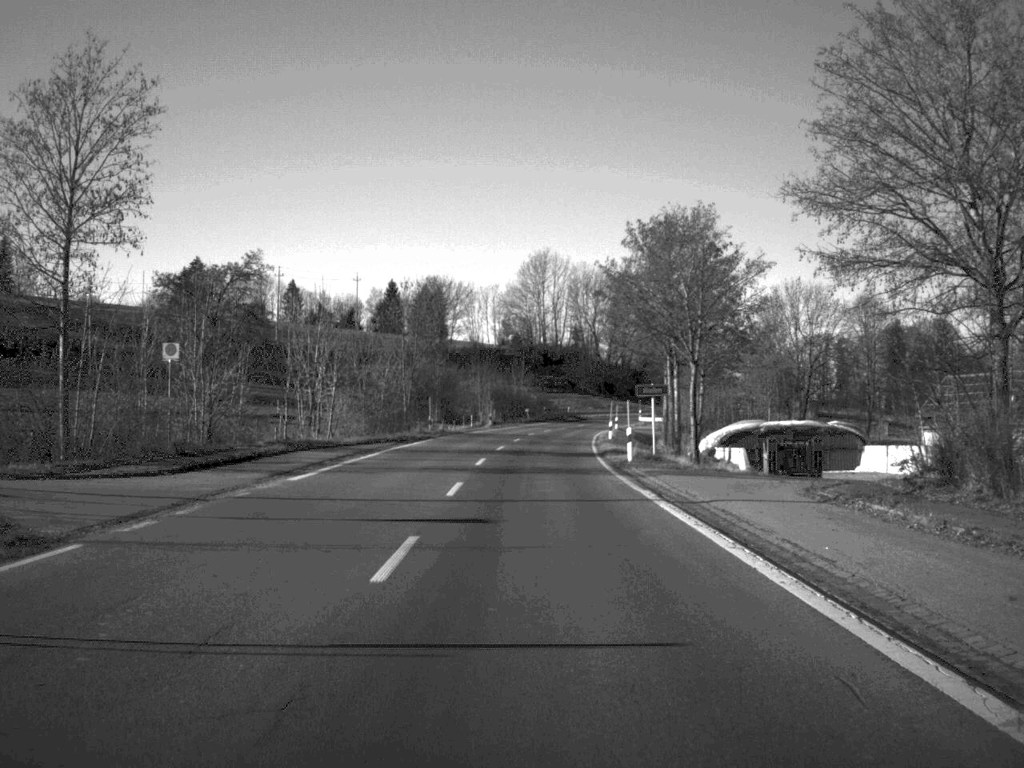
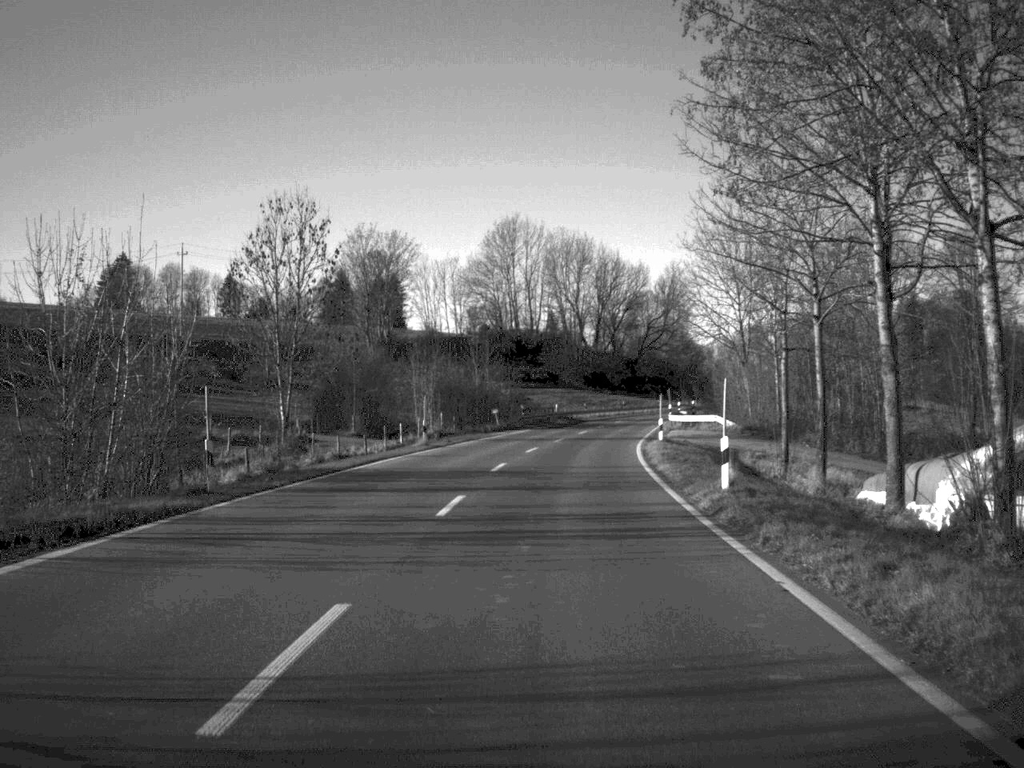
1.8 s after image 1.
(+0.3, +41.4) m; +1°
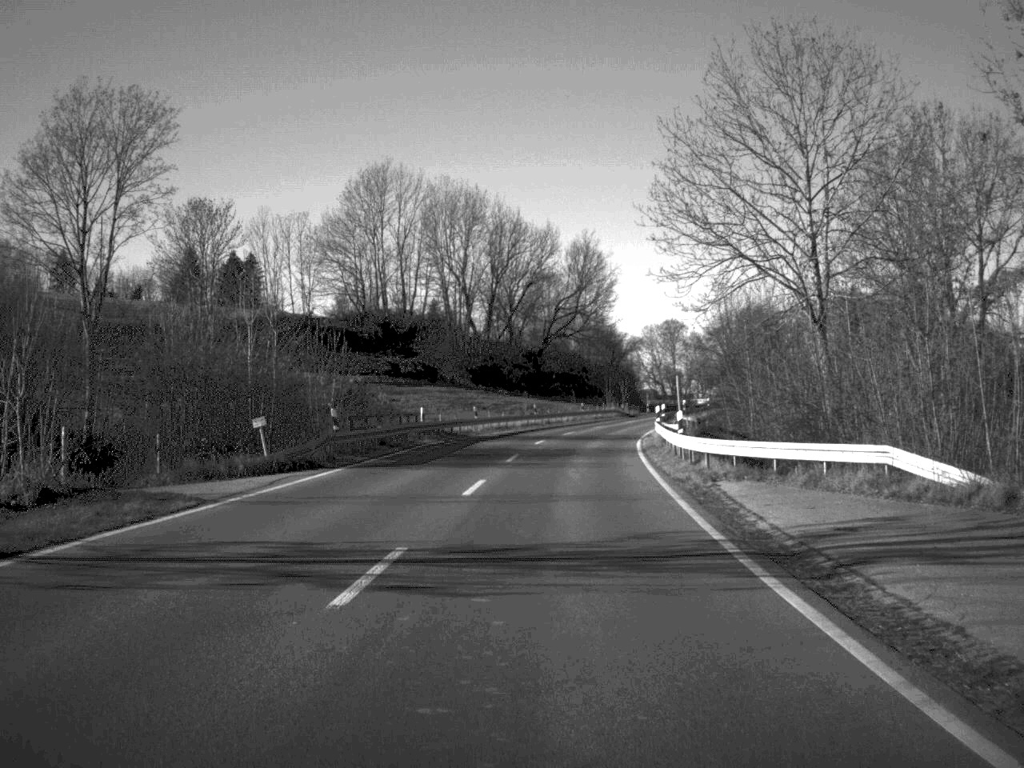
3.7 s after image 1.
(+1.8, +43.9) m; +5°
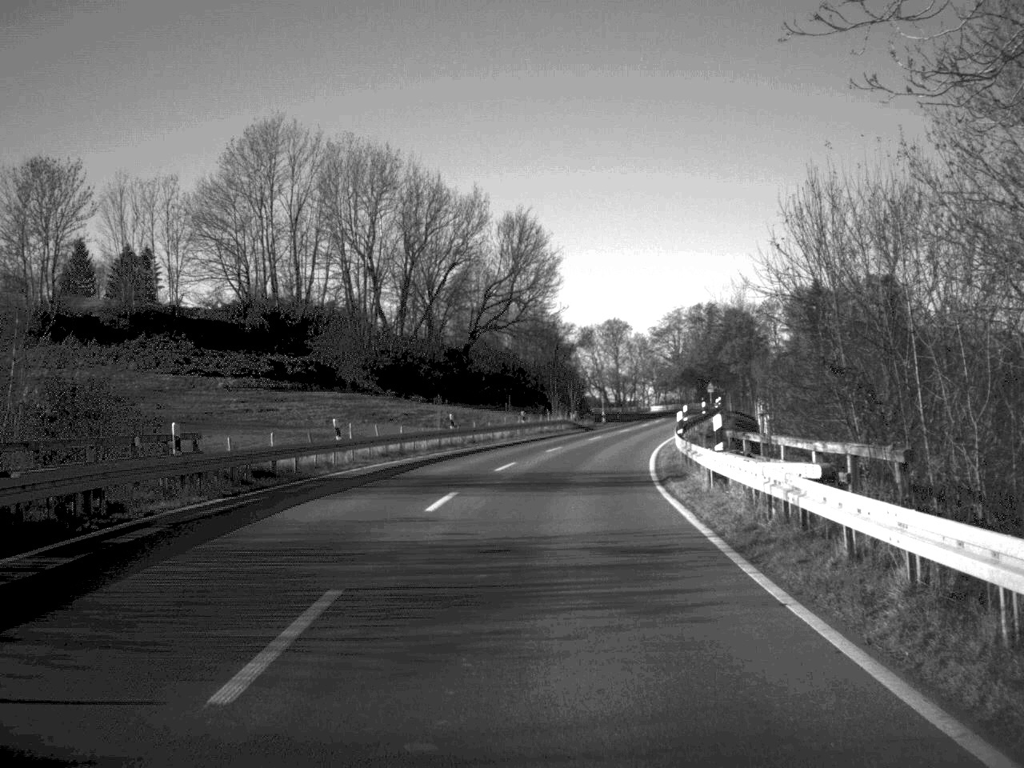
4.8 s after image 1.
(+0.7, +27.3) m; +3°
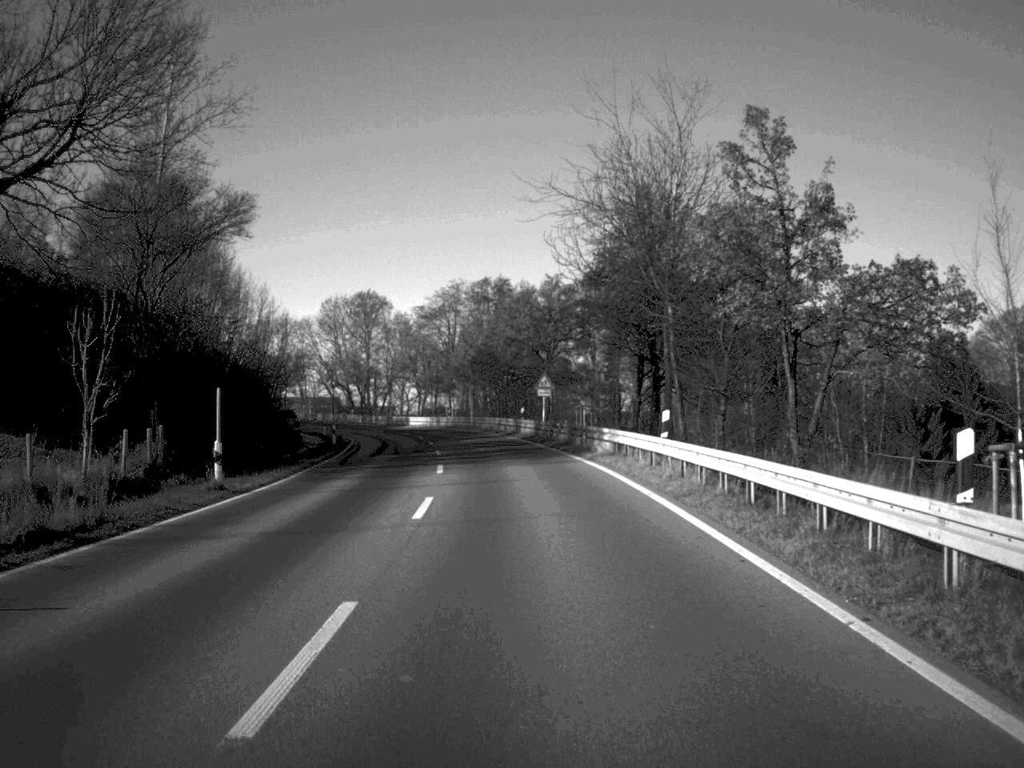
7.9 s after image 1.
(+7.2, +72.0) m; +10°
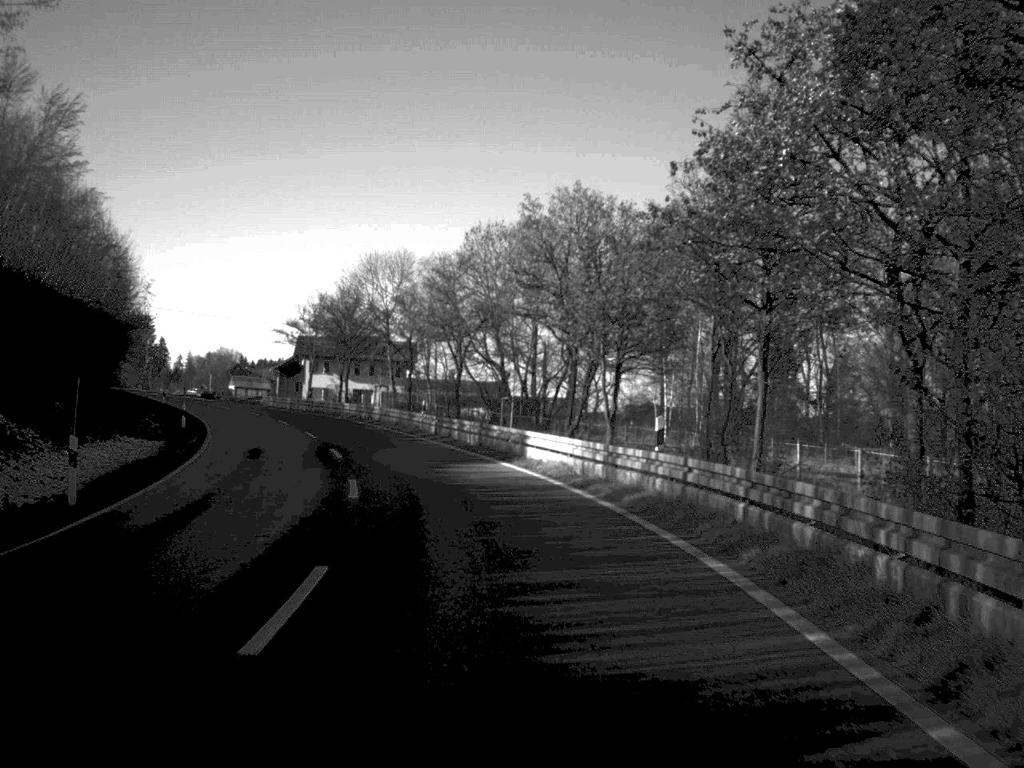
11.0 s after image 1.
(-4.2, +69.6) m; -10°
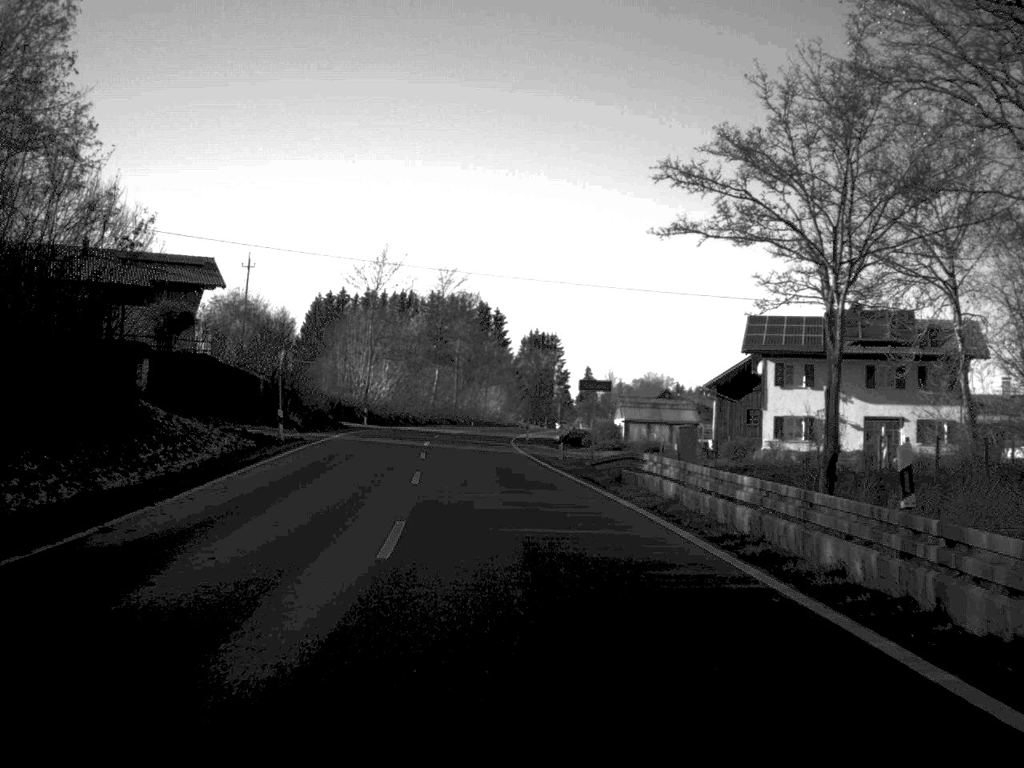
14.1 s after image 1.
(-12.2, +65.8) m; -20°
